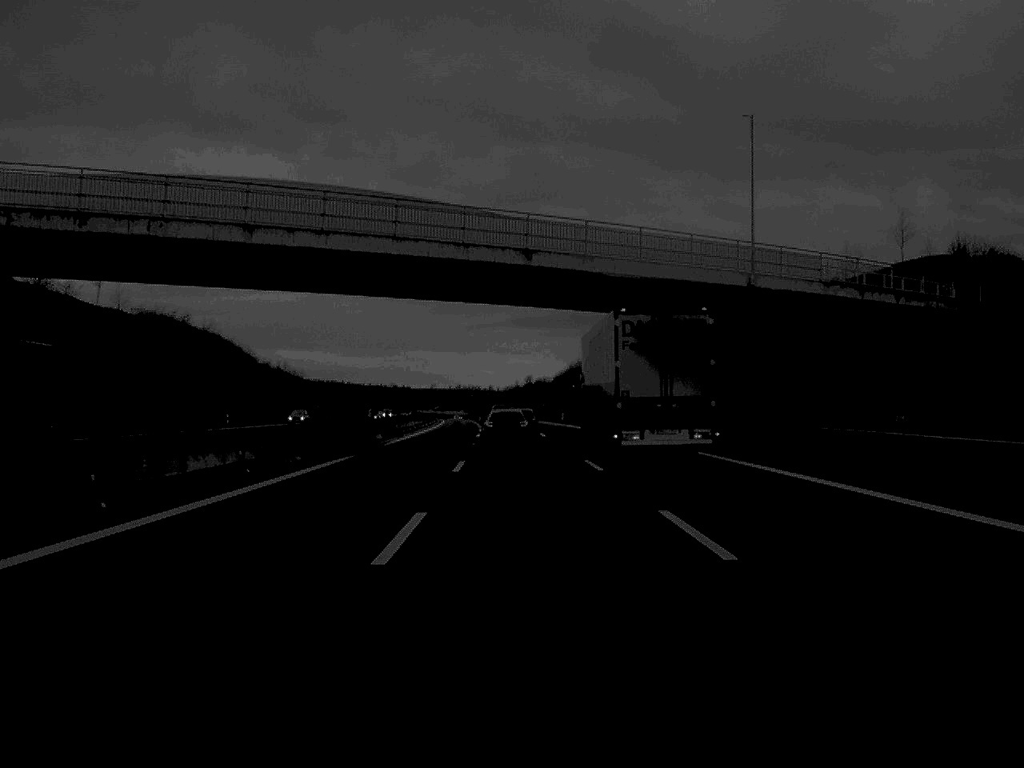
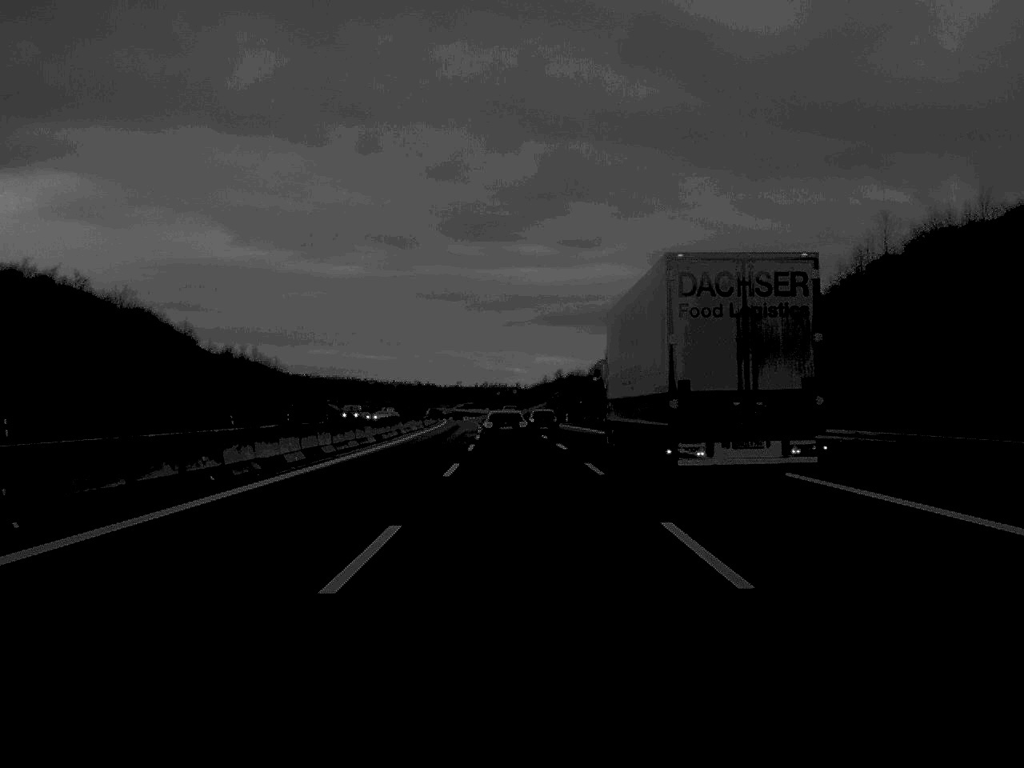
(-0.6, +55.7) m; -1°
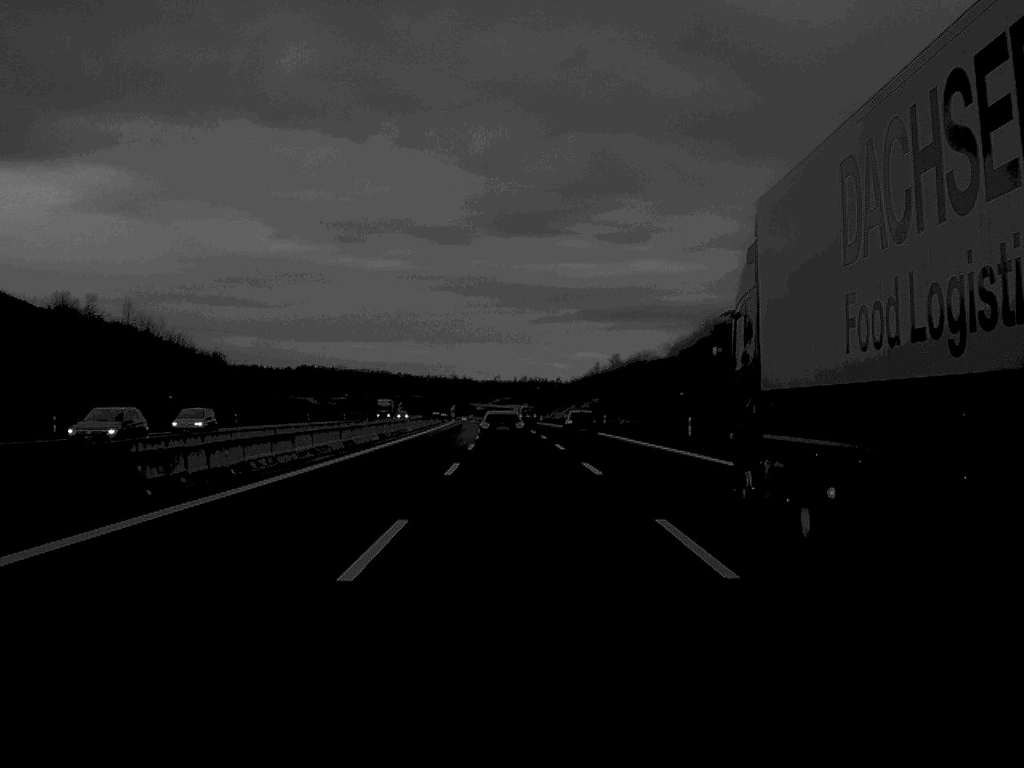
(-1.8, +96.6) m; -2°
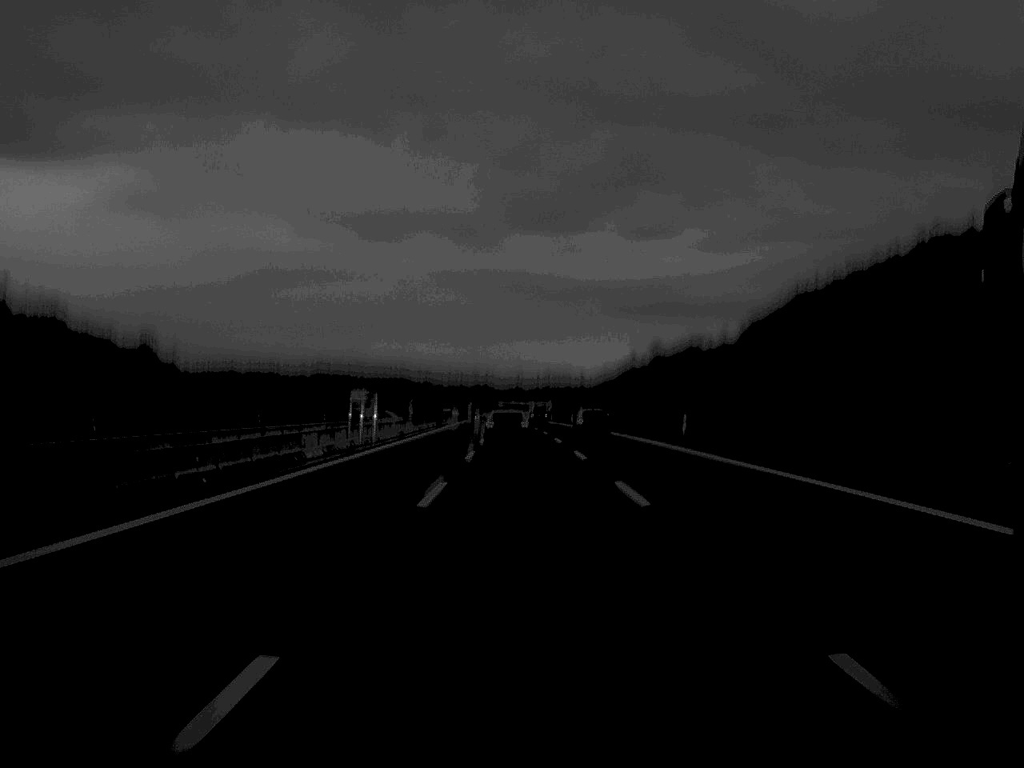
(-0.3, +36.6) m; -1°
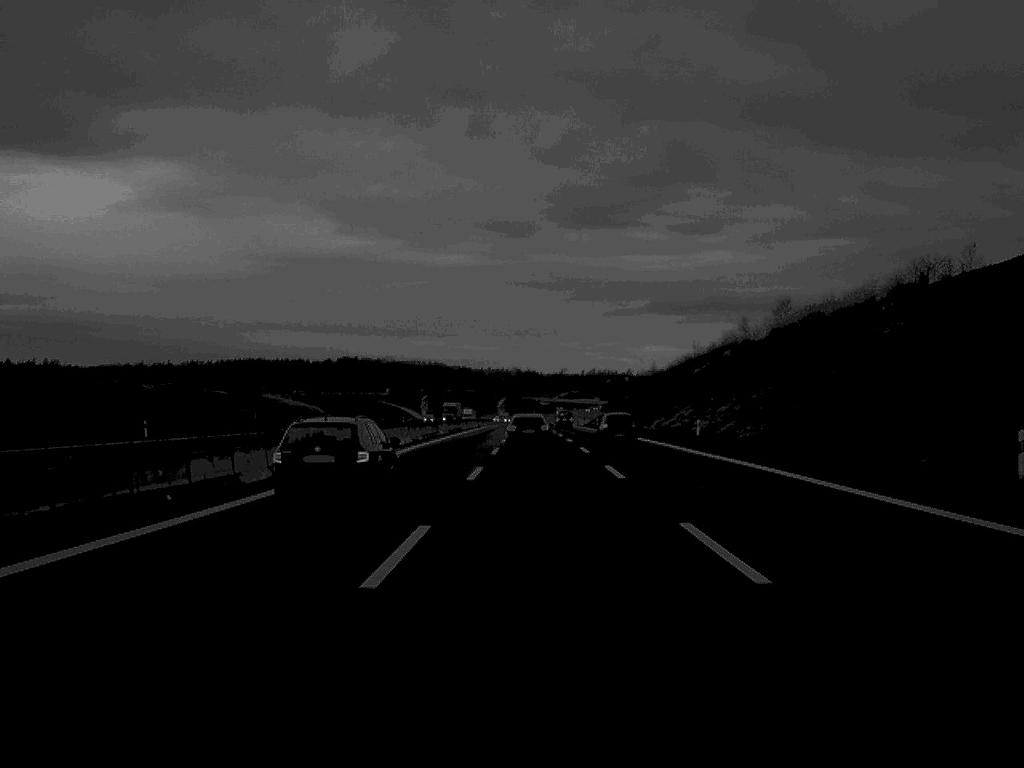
(-1.3, +98.2) m; -2°
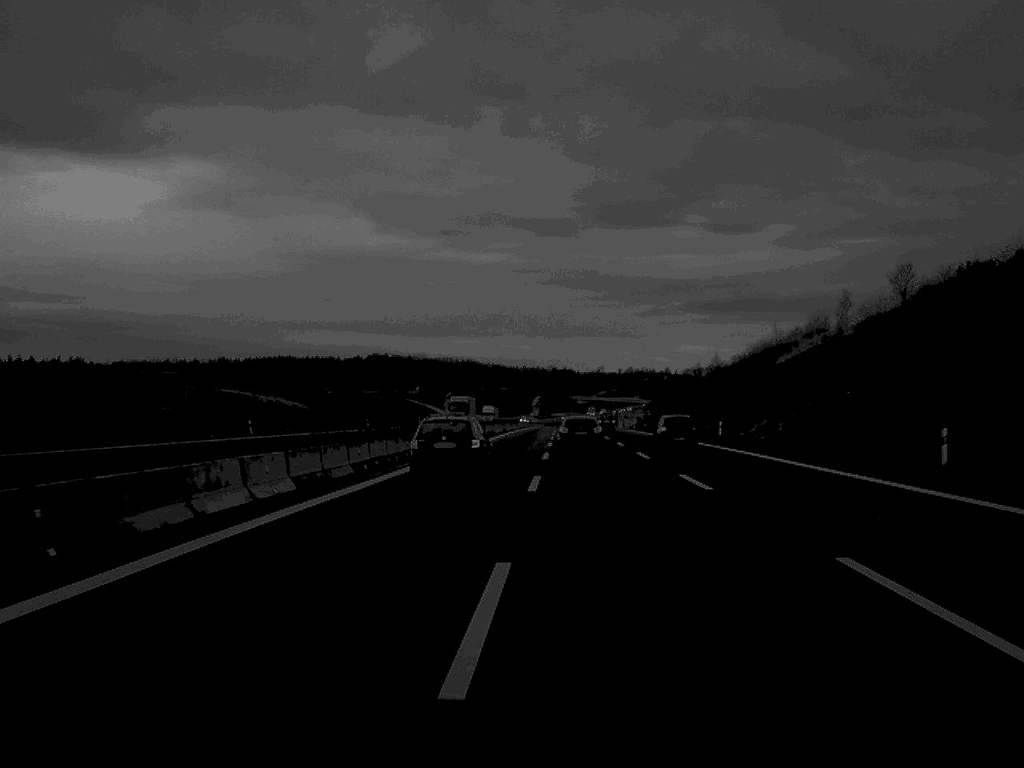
(-0.6, +40.2) m; -2°
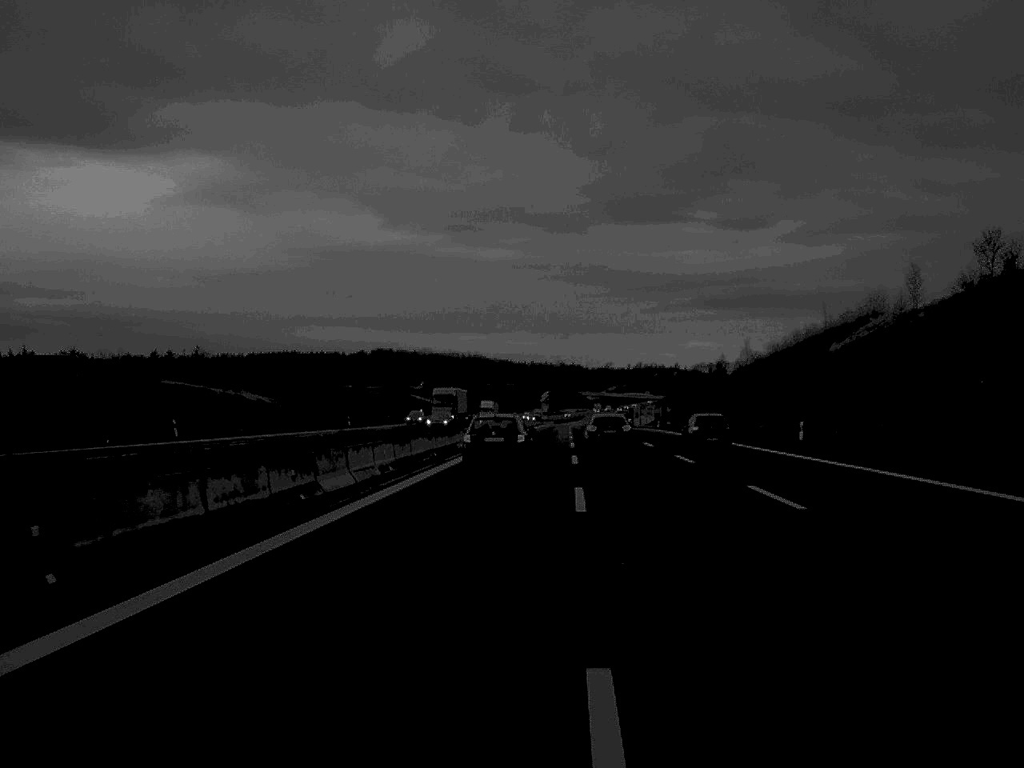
(-0.1, +23.2) m; 0°
